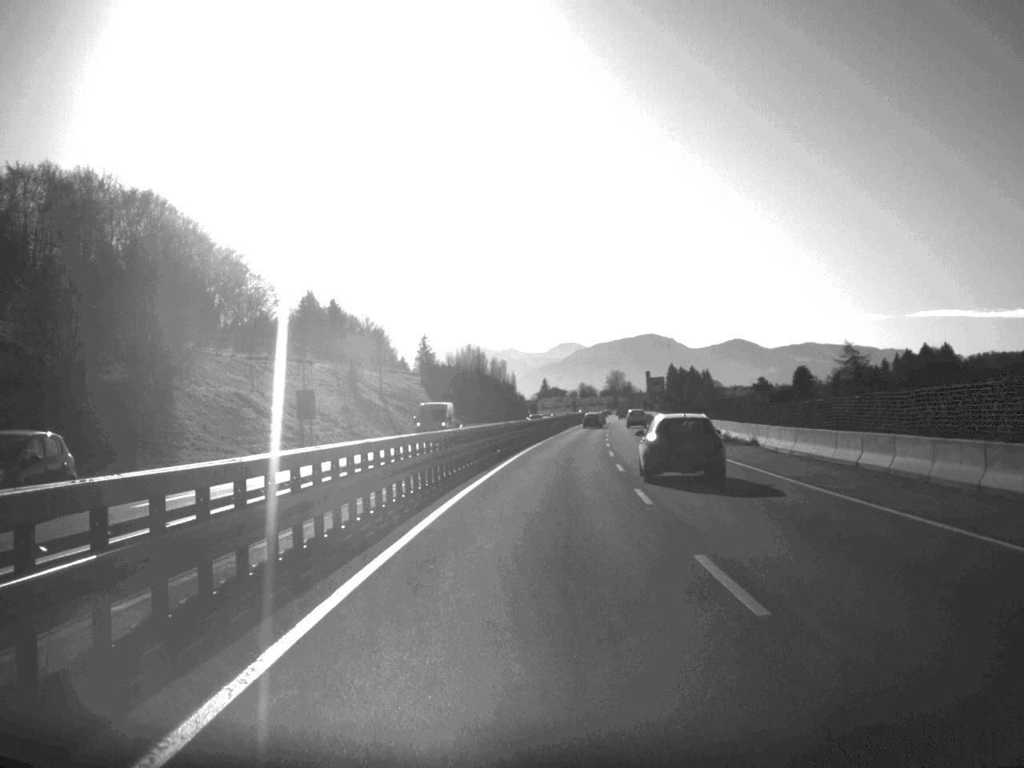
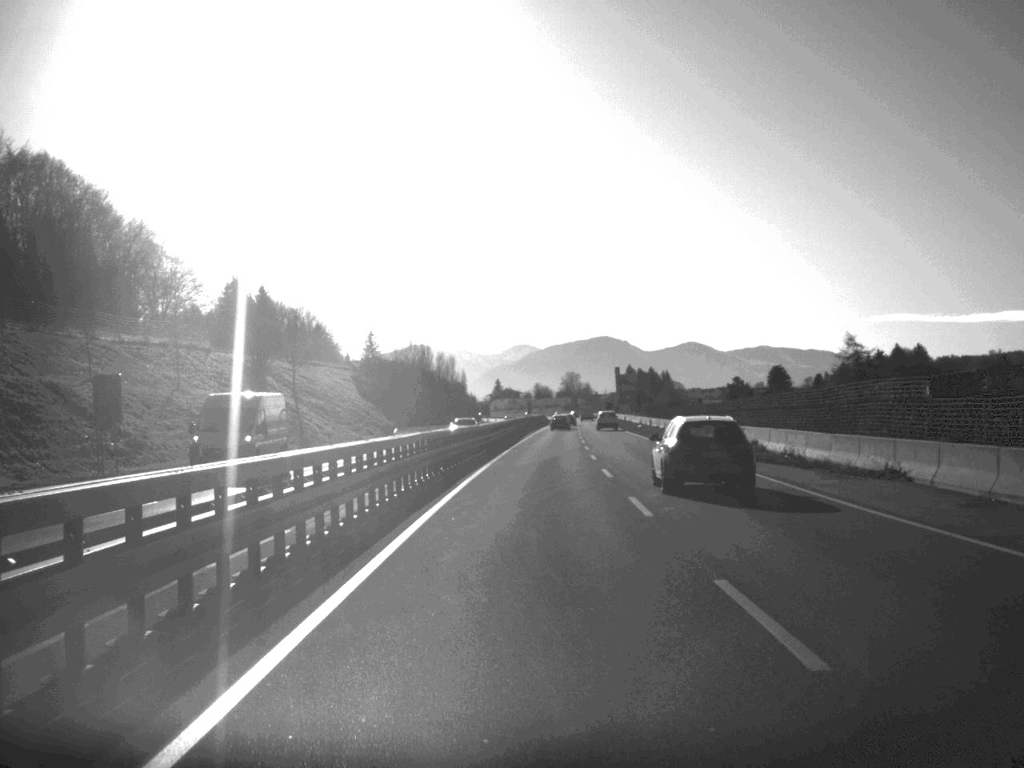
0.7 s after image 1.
(+0.5, +25.9) m; +2°
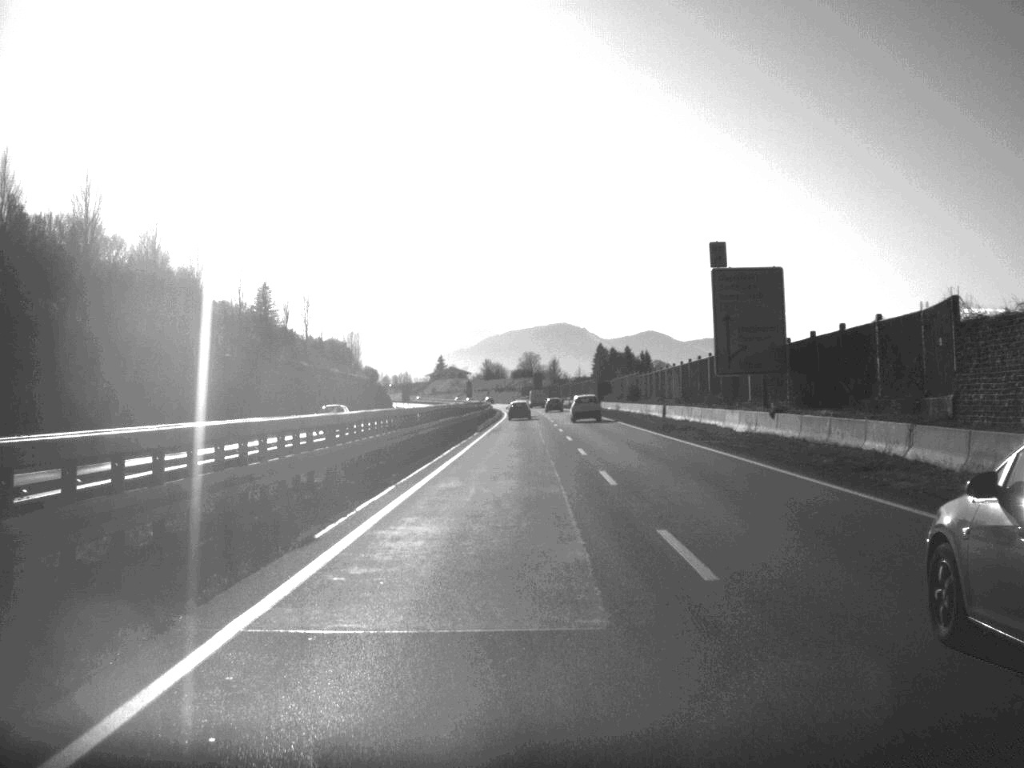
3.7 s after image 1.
(+3.1, +114.9) m; +2°
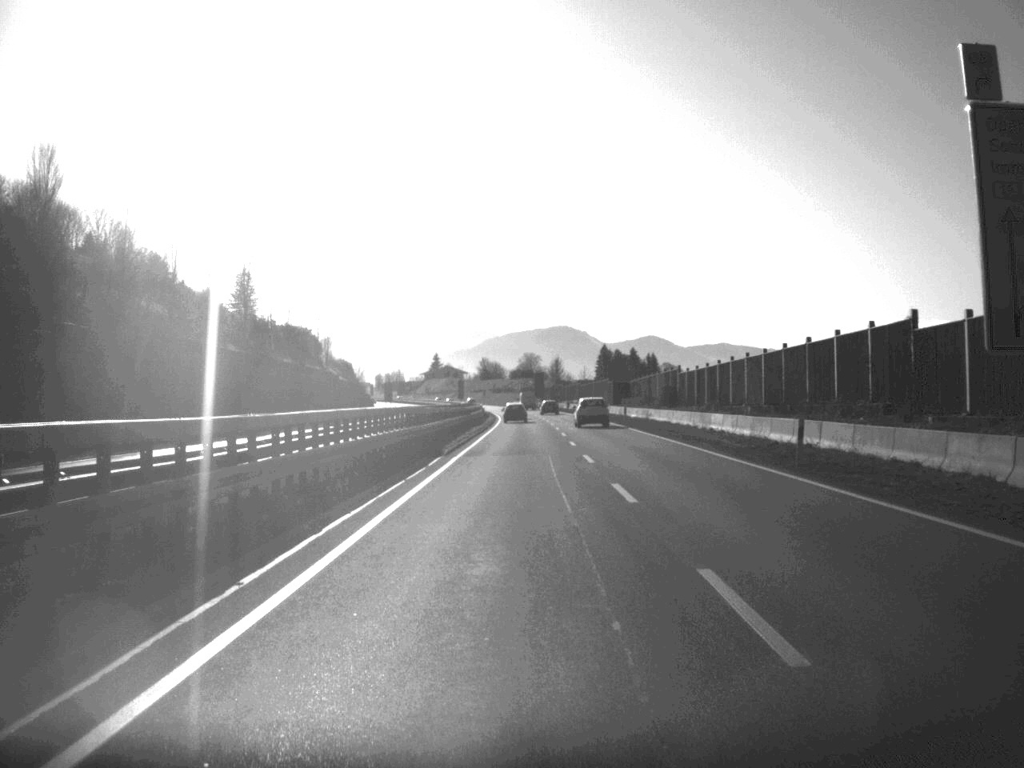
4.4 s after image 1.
(0.0, +26.8) m; 0°
